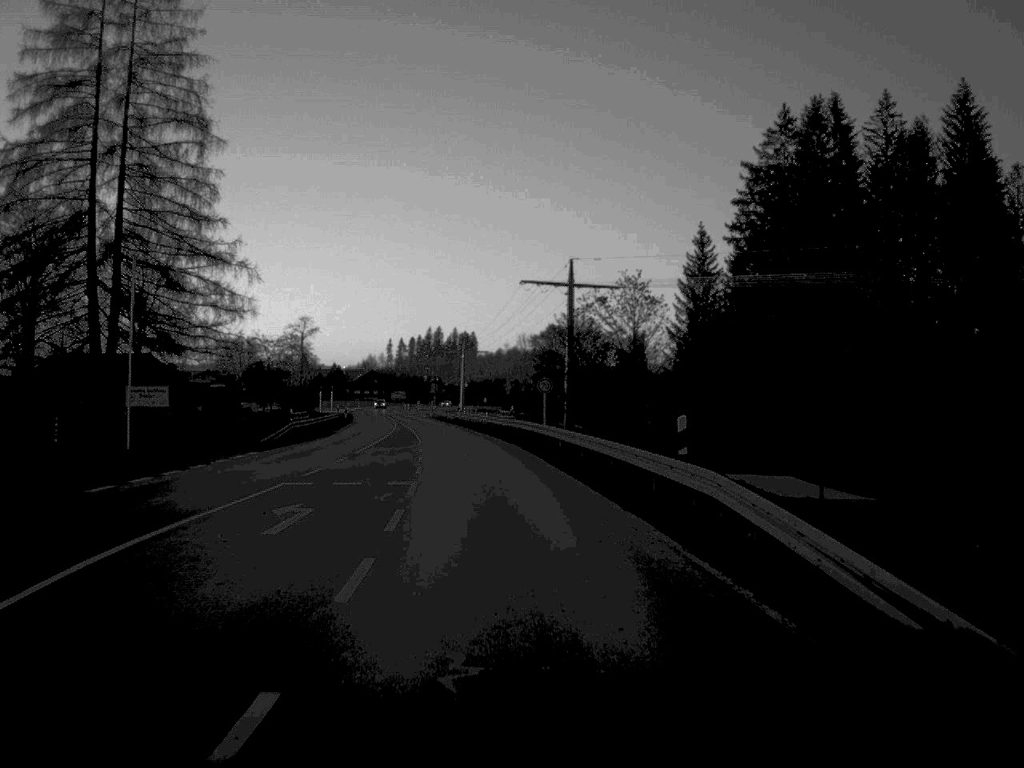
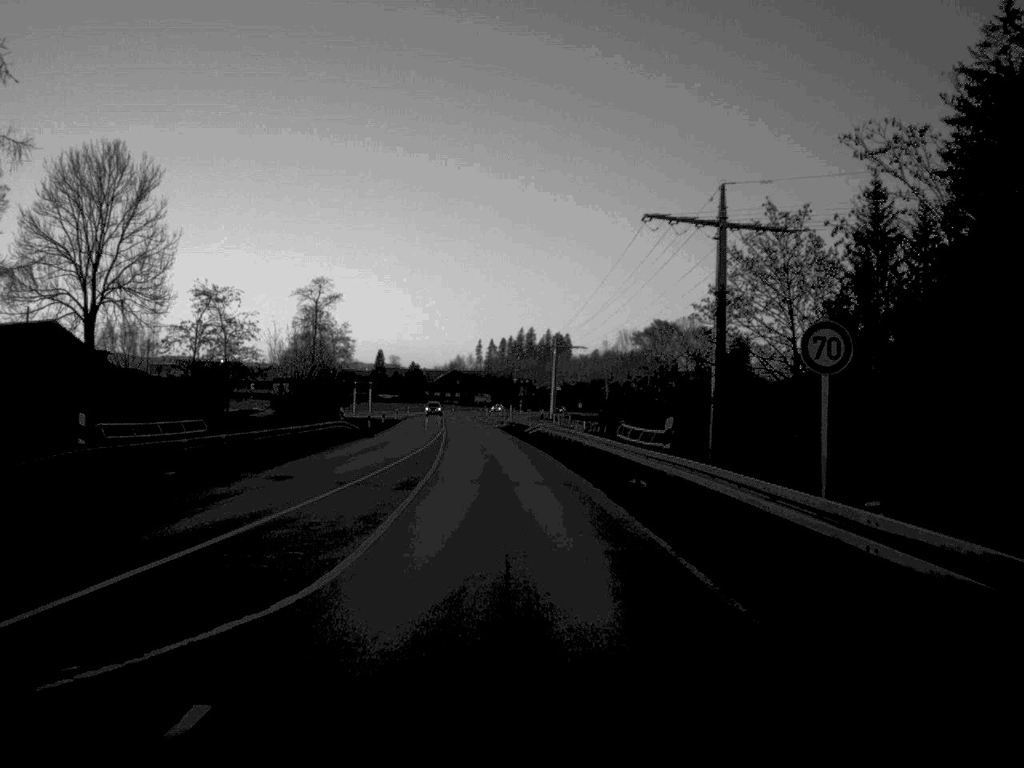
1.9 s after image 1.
(-1.4, +37.7) m; -4°
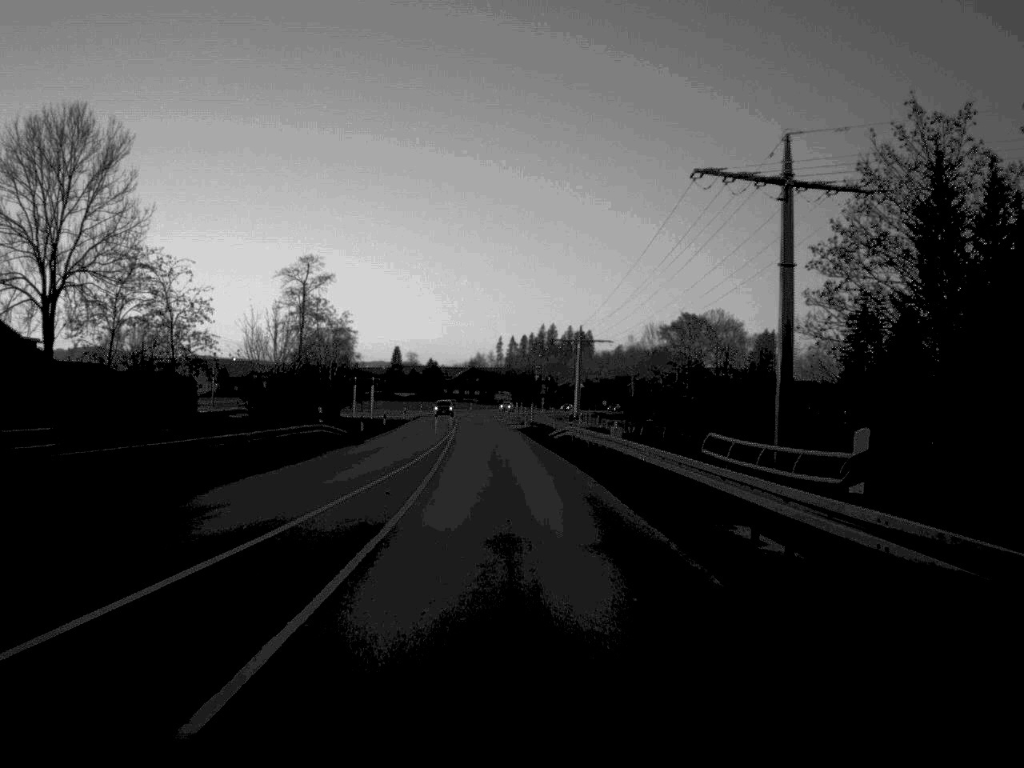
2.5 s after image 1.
(-0.1, +11.7) m; -1°
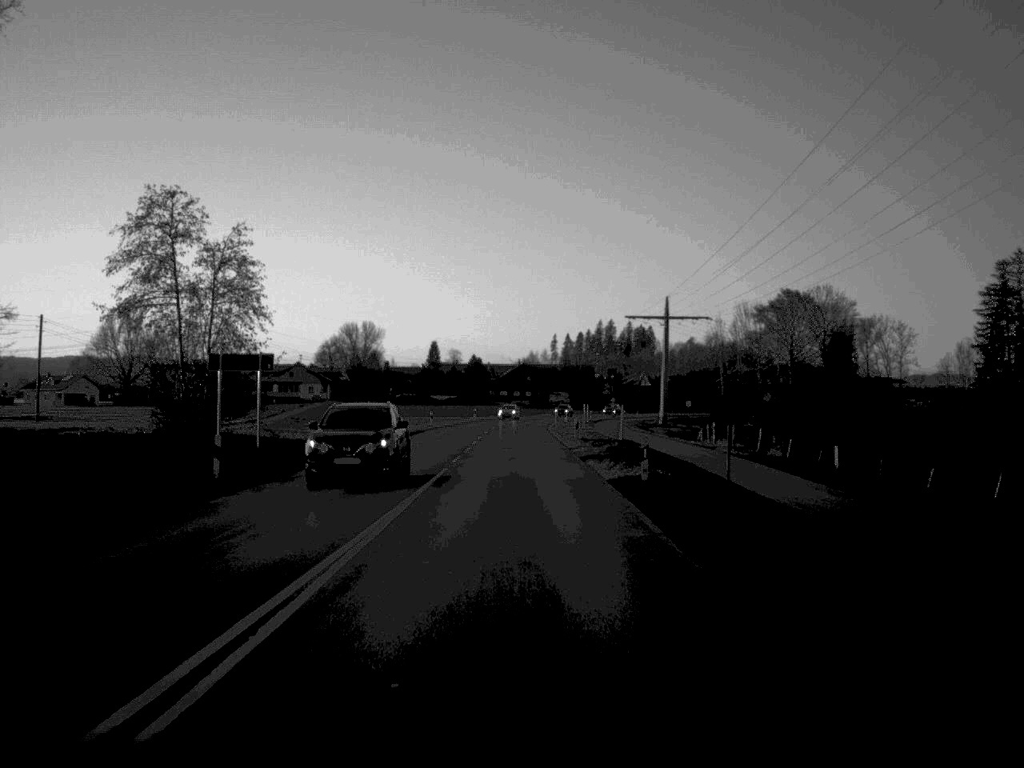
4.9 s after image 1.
(-1.1, +49.9) m; -2°
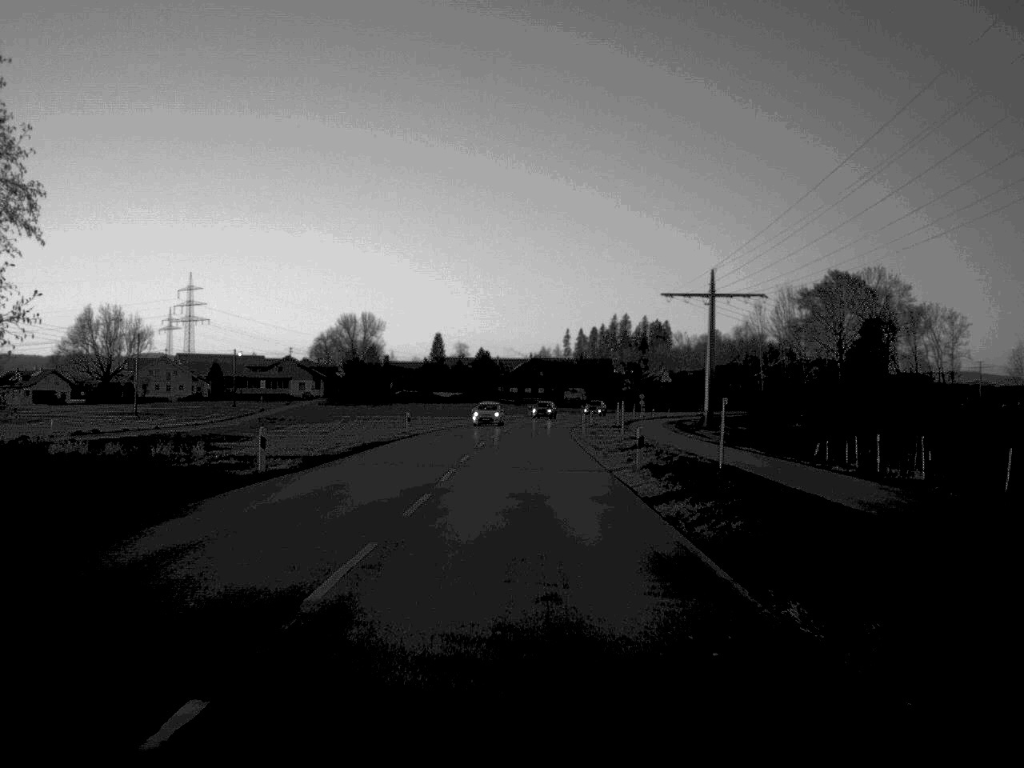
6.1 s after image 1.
(-0.2, +24.1) m; 0°
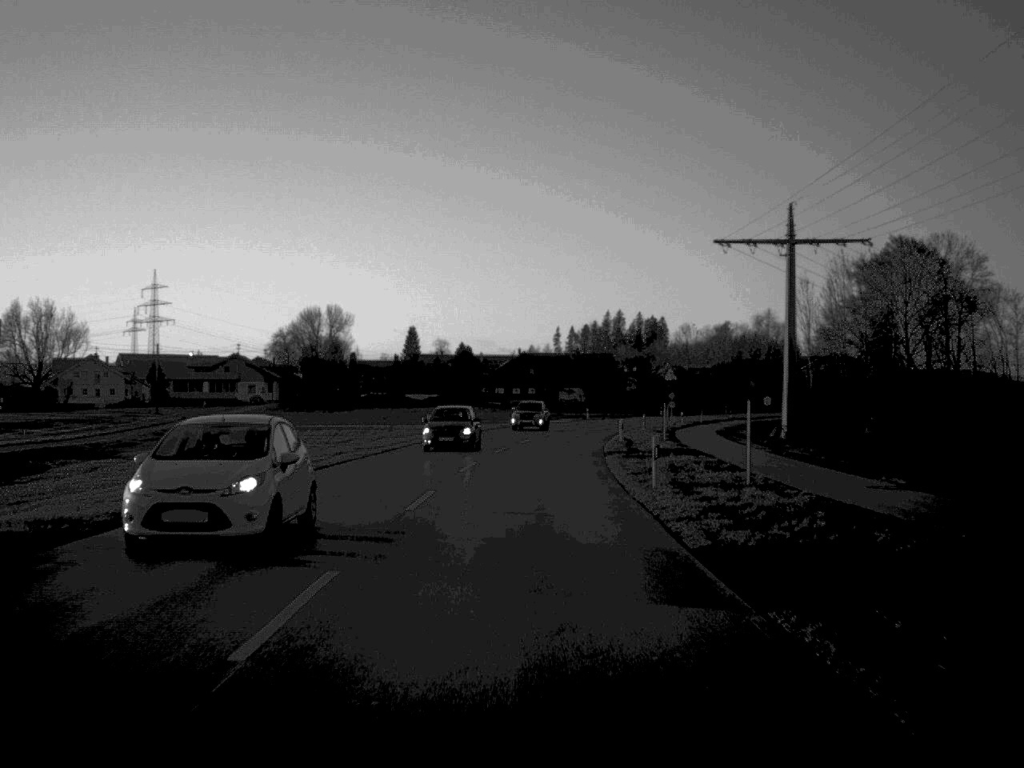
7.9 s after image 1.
(+0.1, +35.5) m; +1°
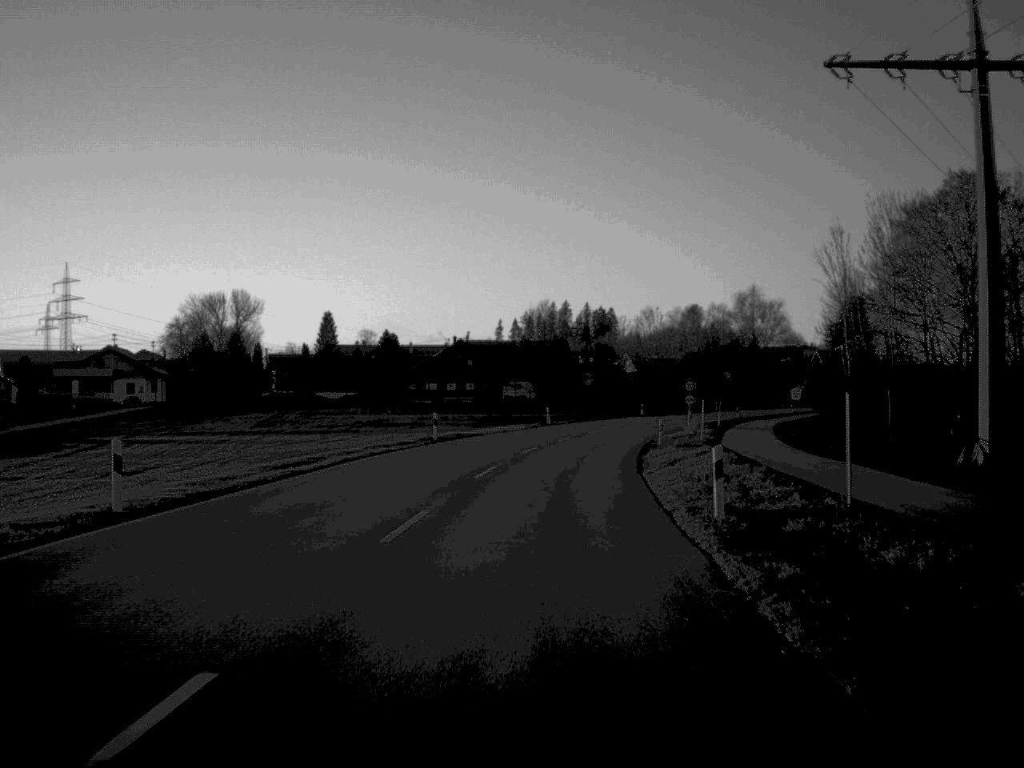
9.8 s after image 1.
(+0.7, +37.2) m; +3°
